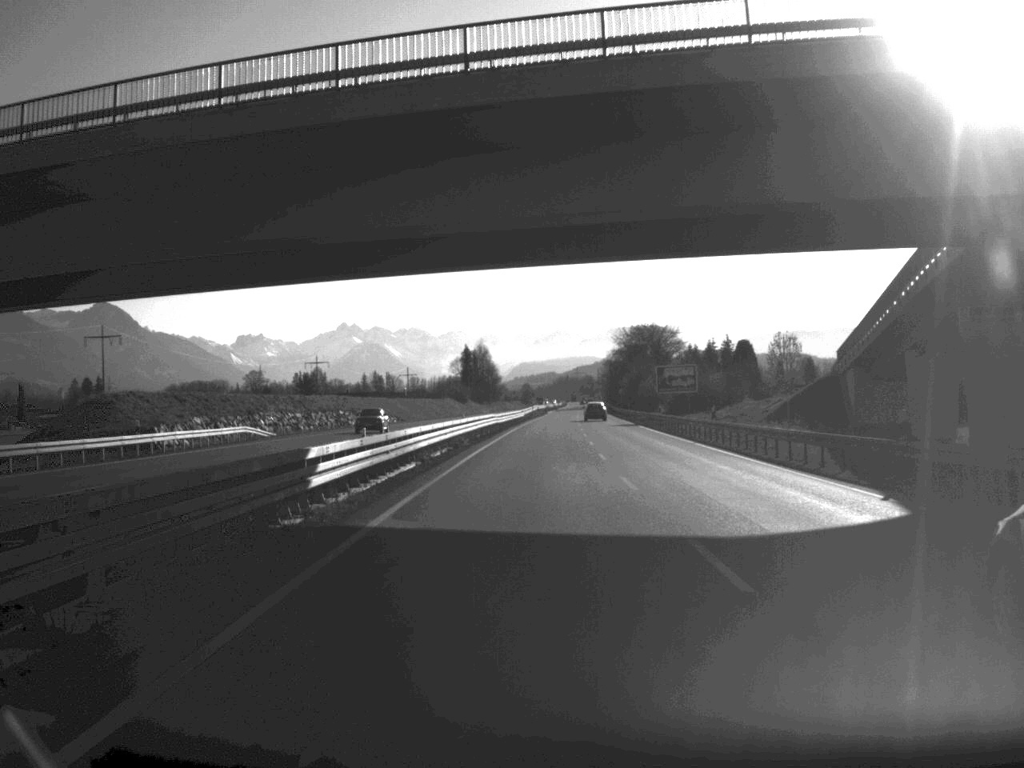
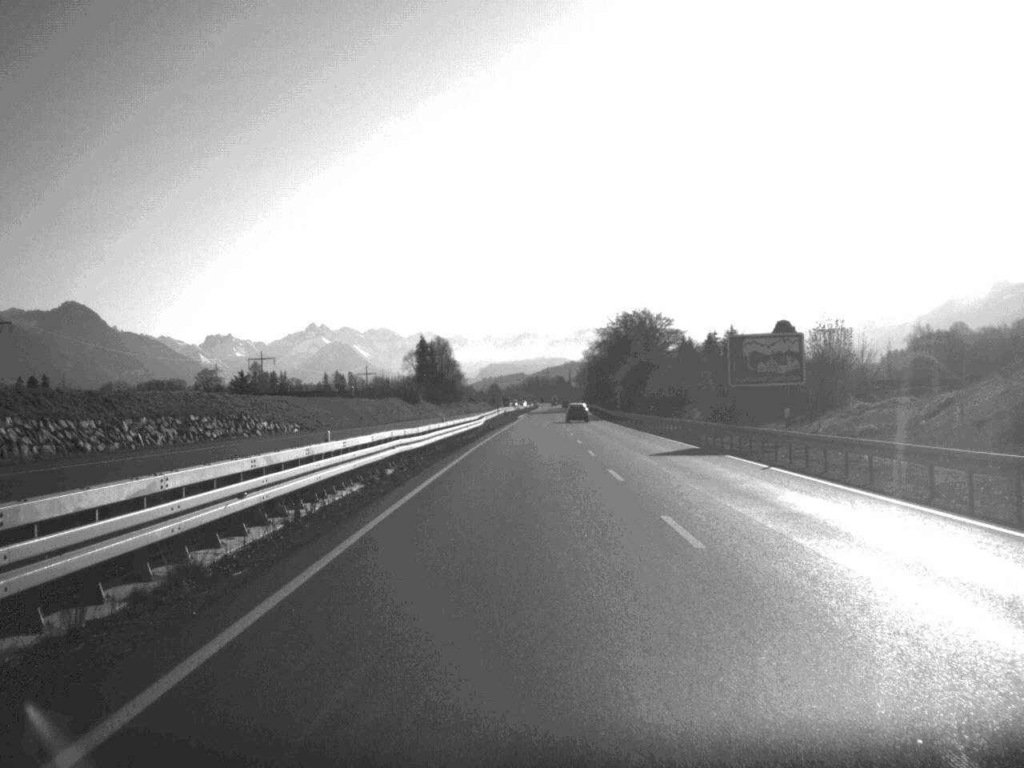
(+0.6, +45.0) m; +1°
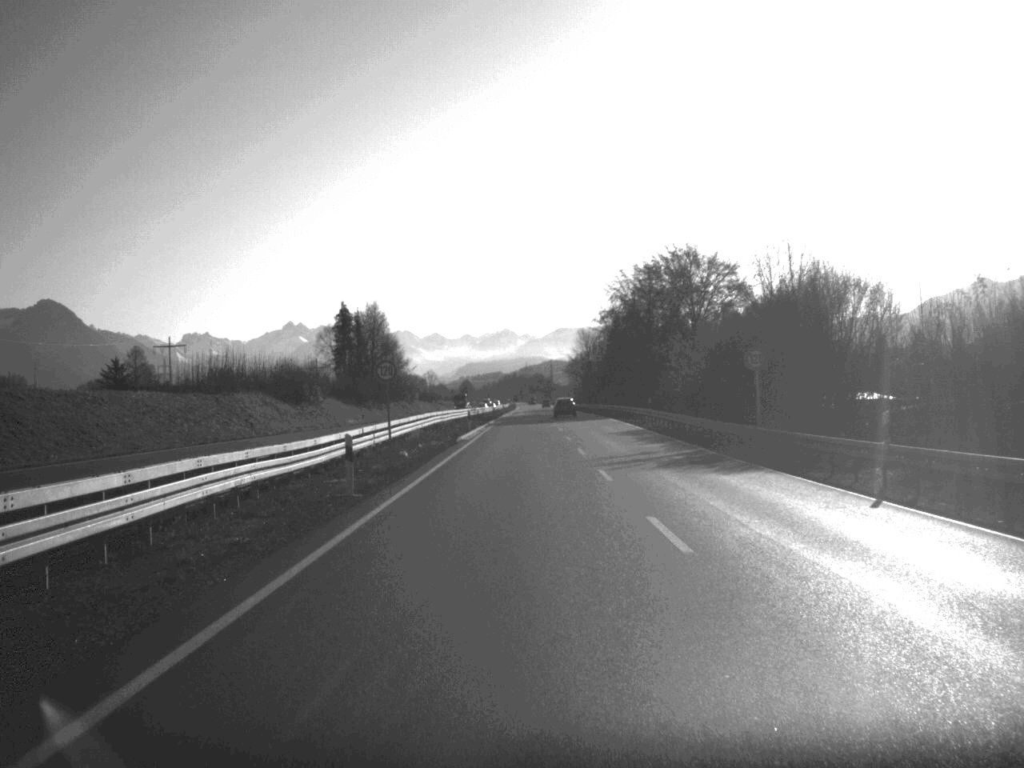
(+0.8, +84.3) m; +1°
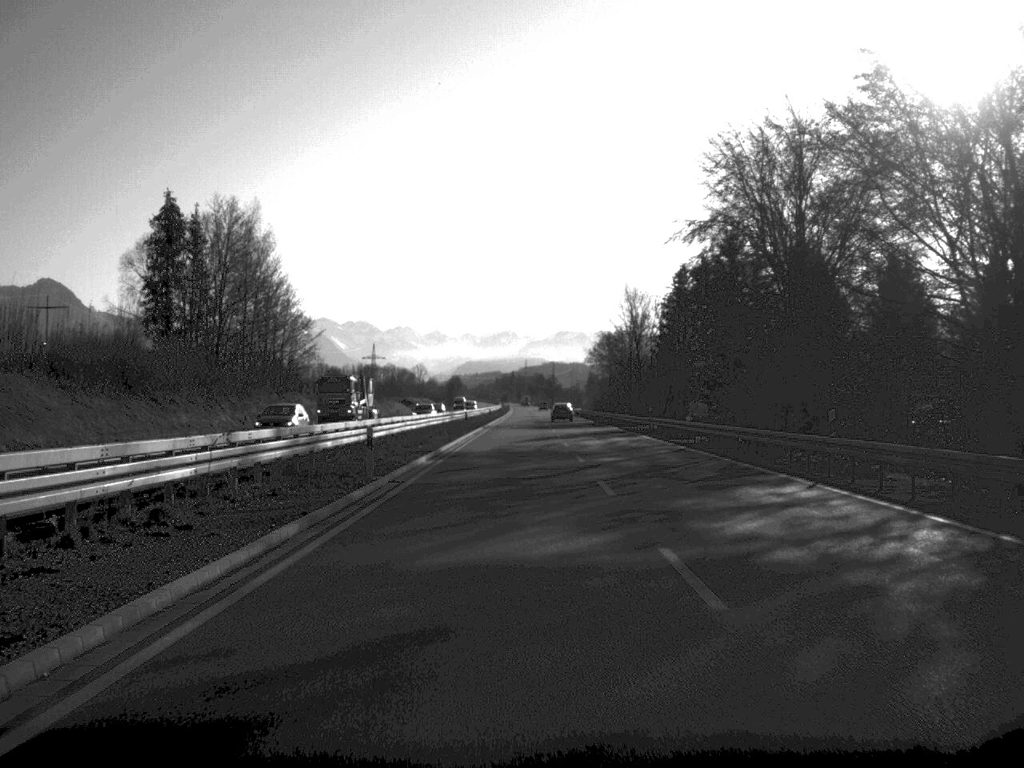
(+0.2, +87.6) m; 0°
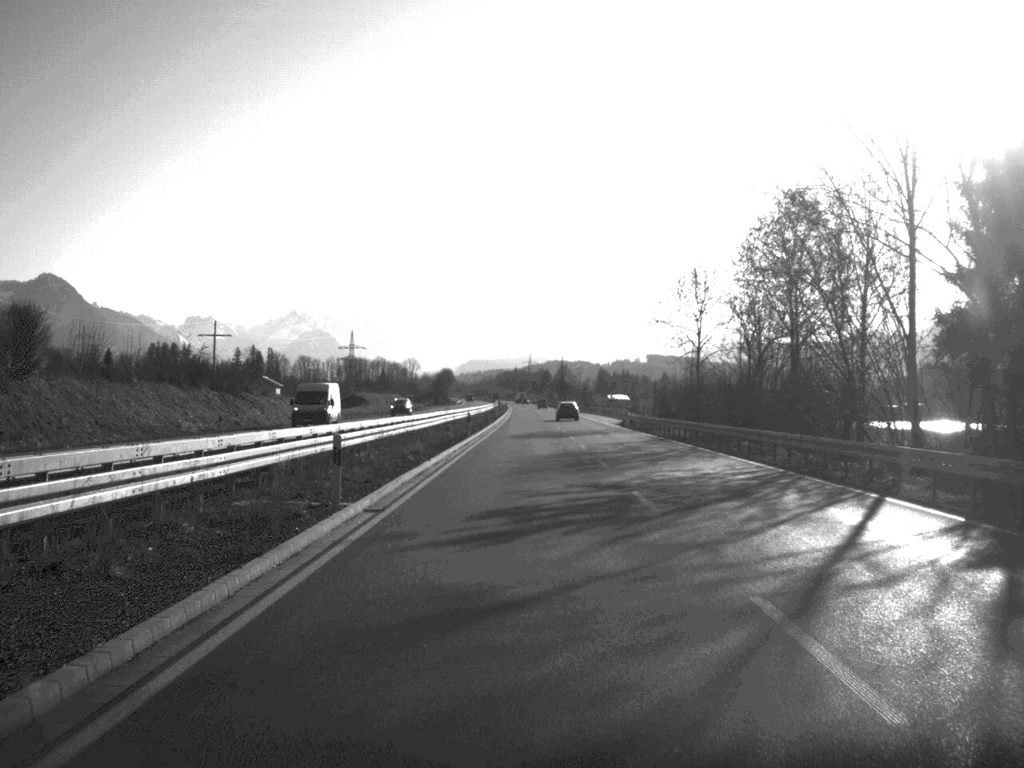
(-0.2, +87.4) m; 0°
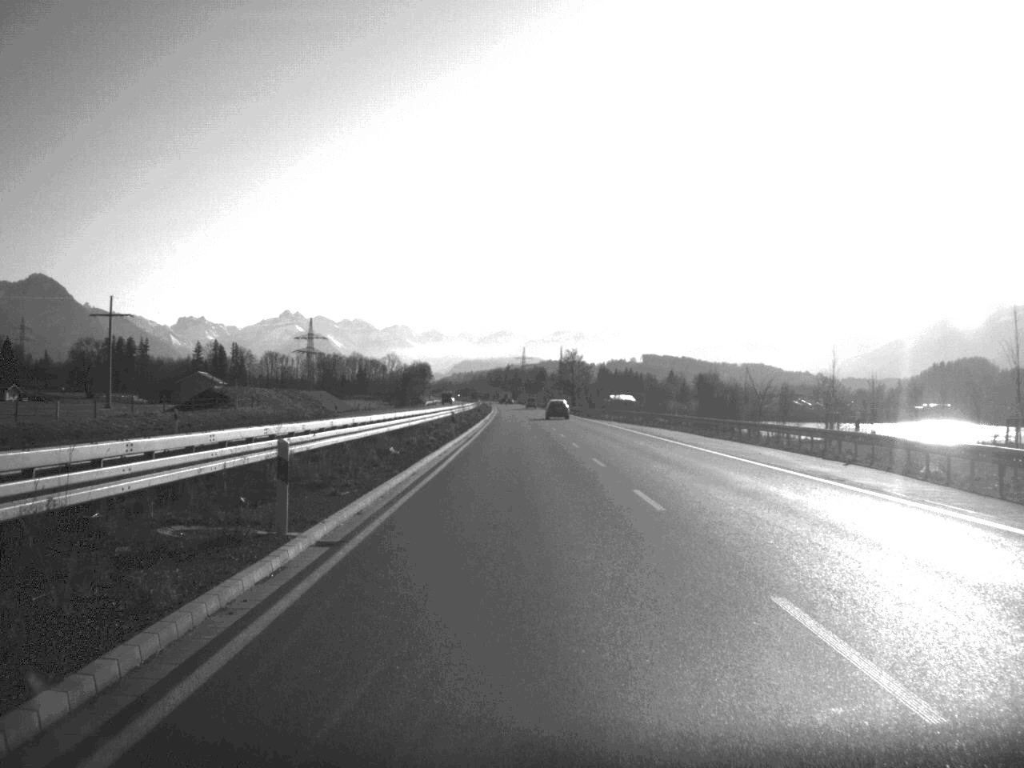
(+0.1, +84.0) m; 0°
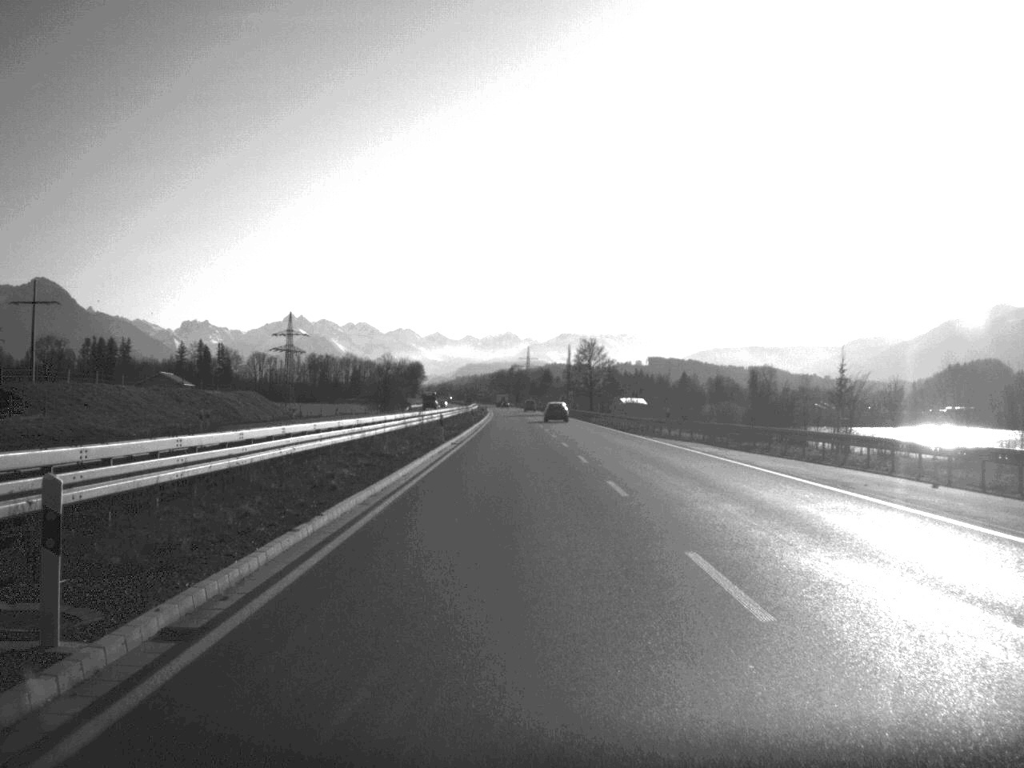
(0.0, +44.8) m; 0°
